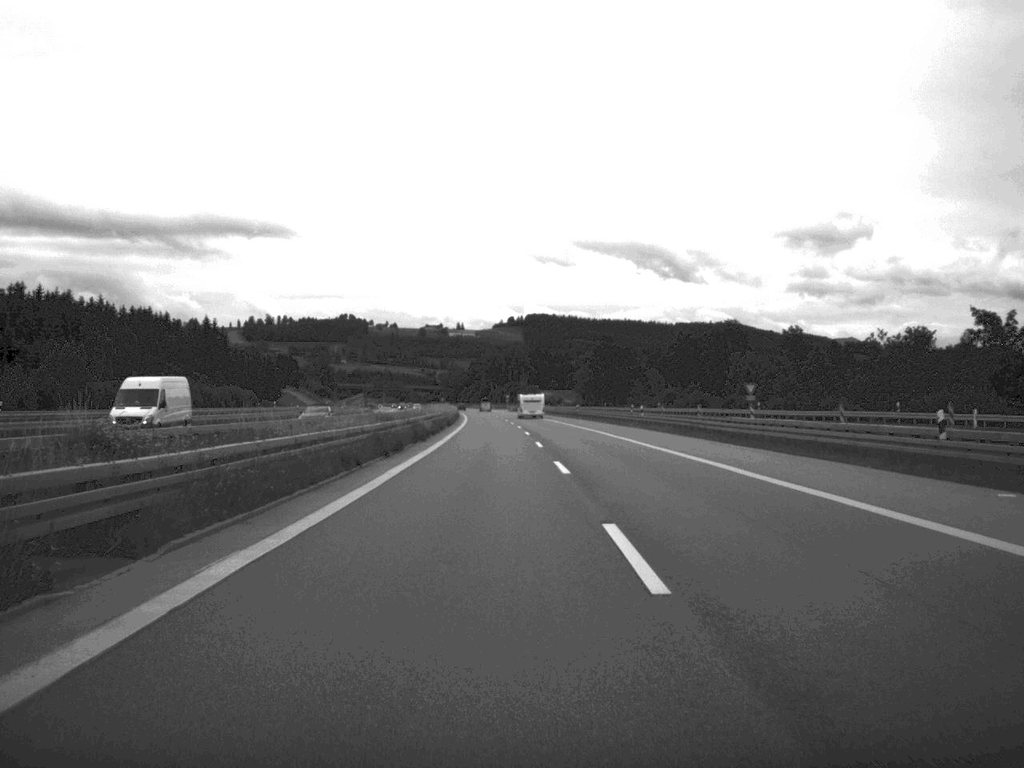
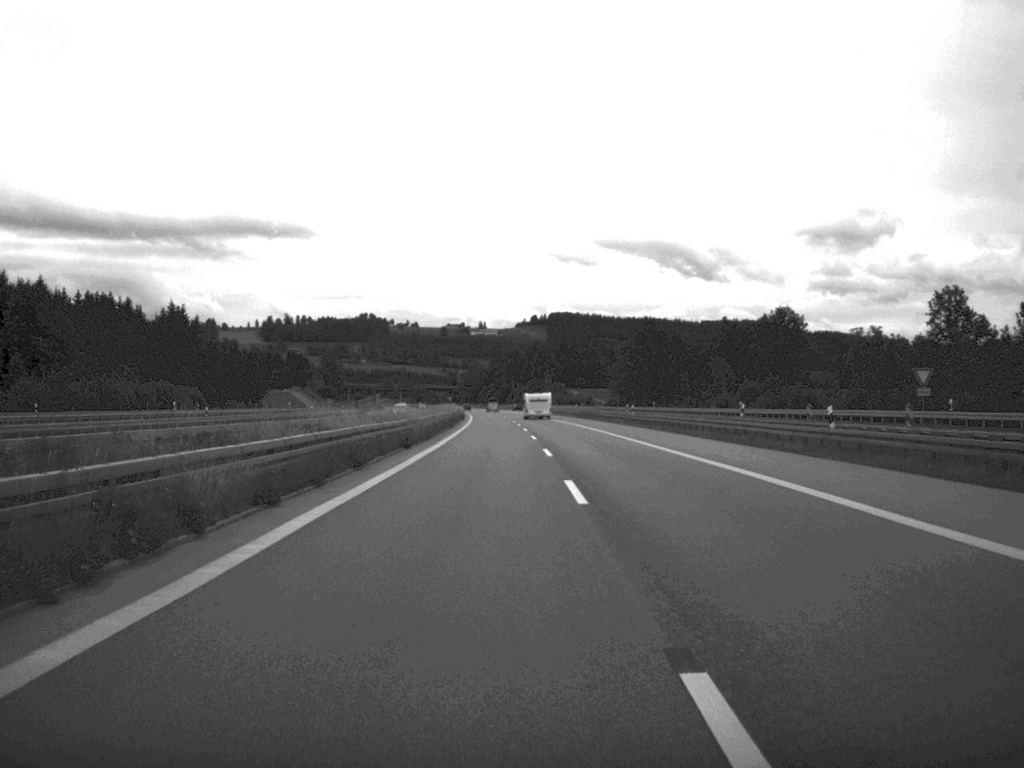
(-0.4, +44.2) m; -1°
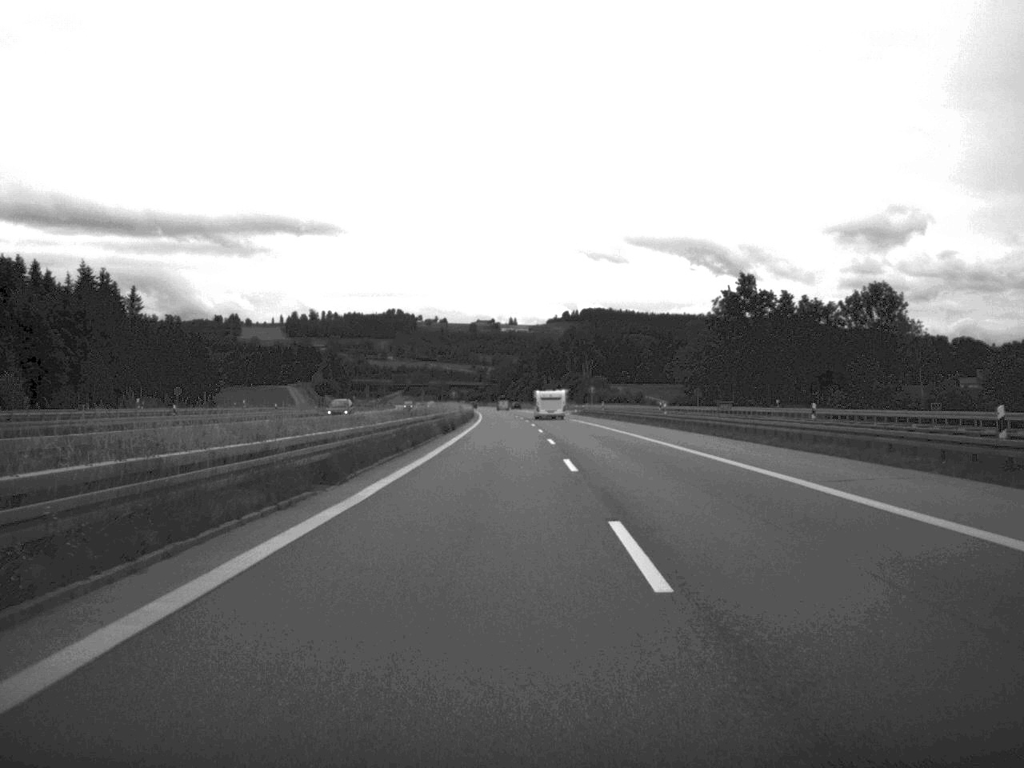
(-0.8, +62.5) m; -1°
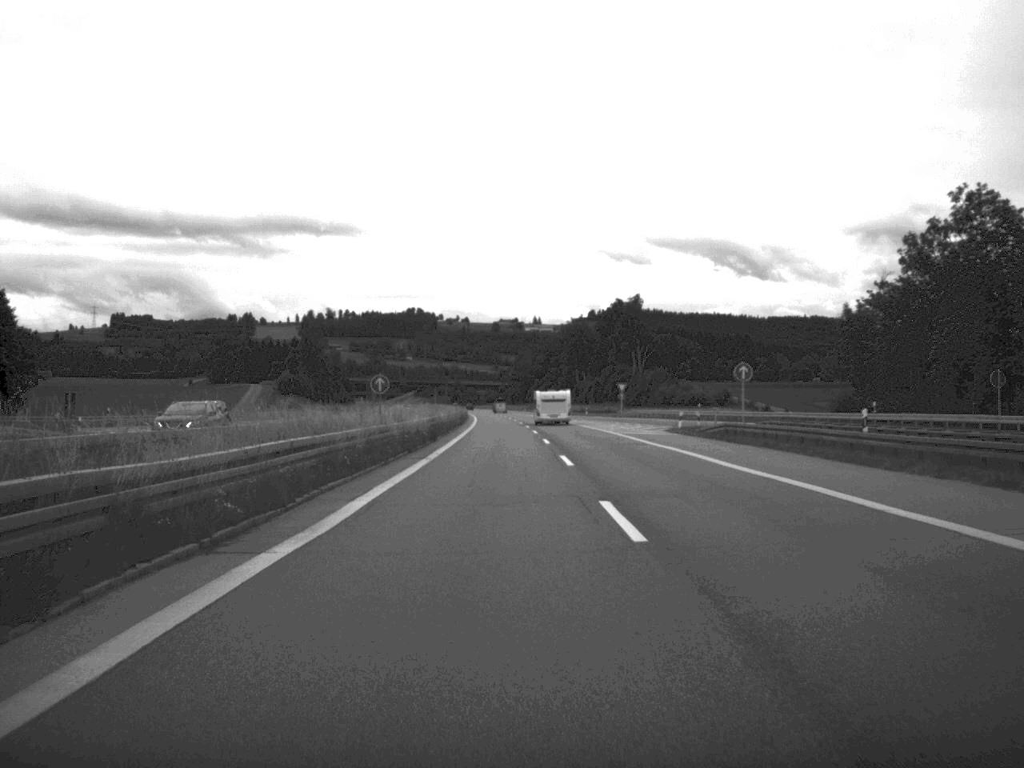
(-0.9, +85.0) m; -1°
